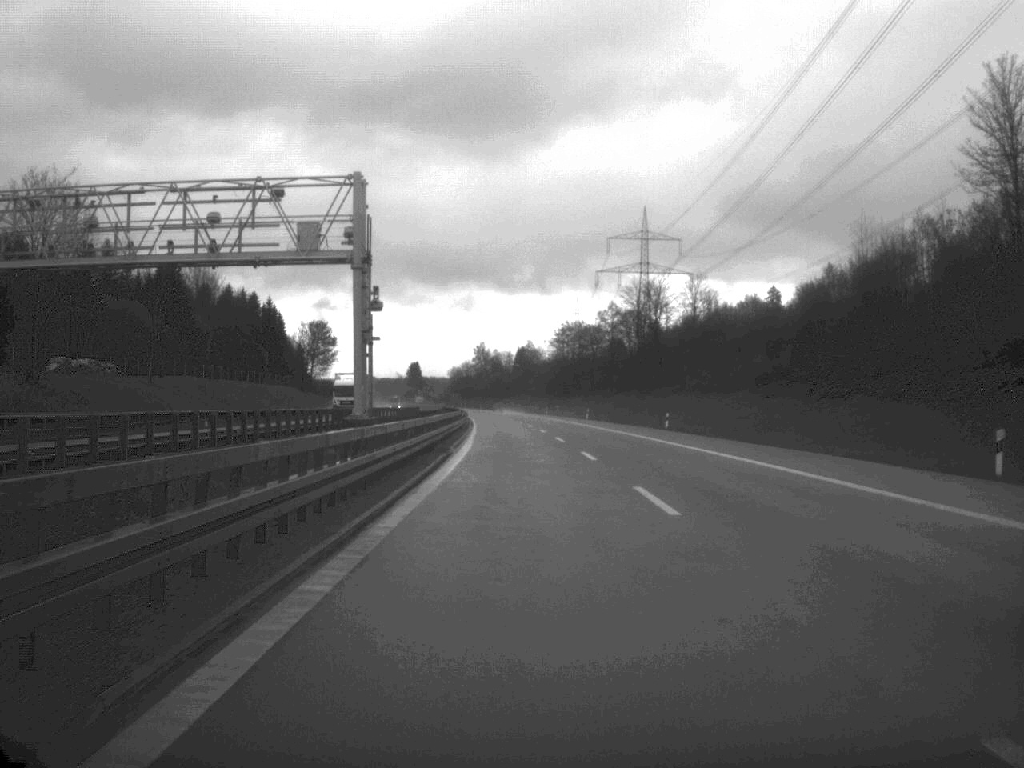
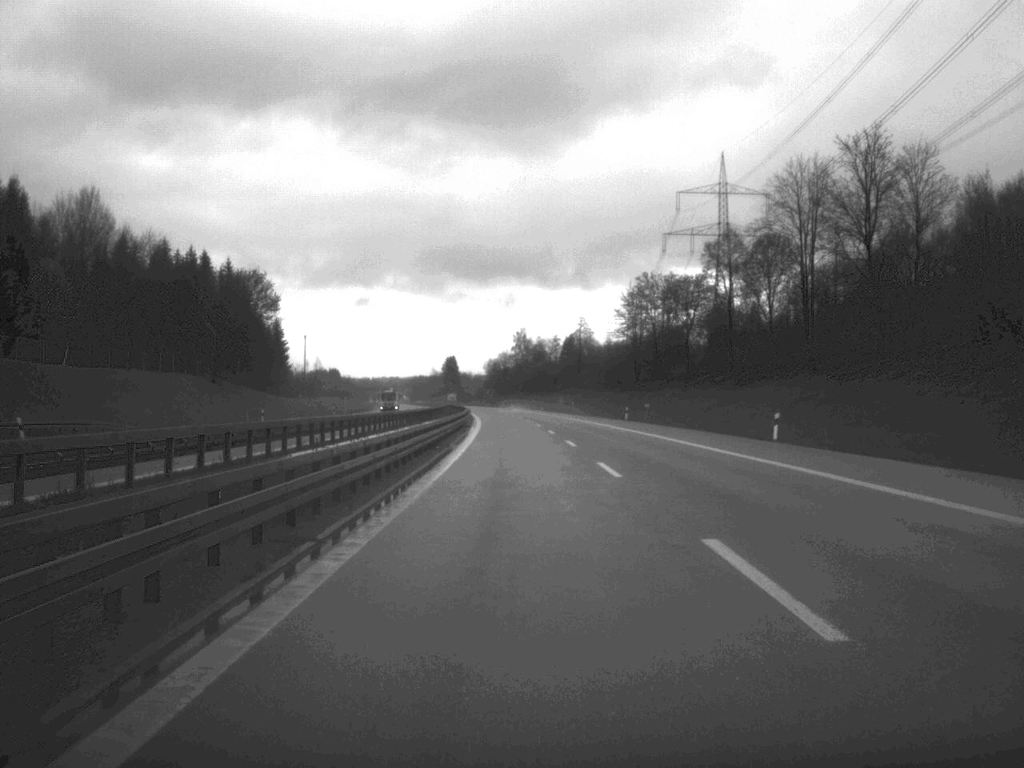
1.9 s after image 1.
(-1.4, +80.0) m; -2°
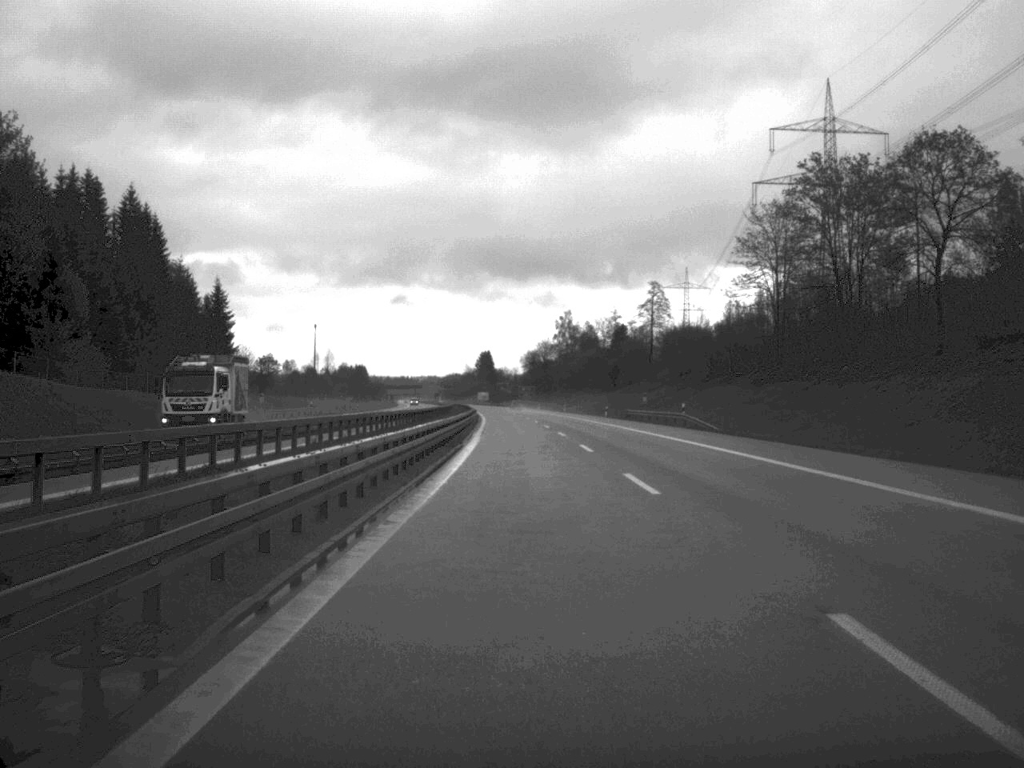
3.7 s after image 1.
(-1.2, +75.1) m; -2°
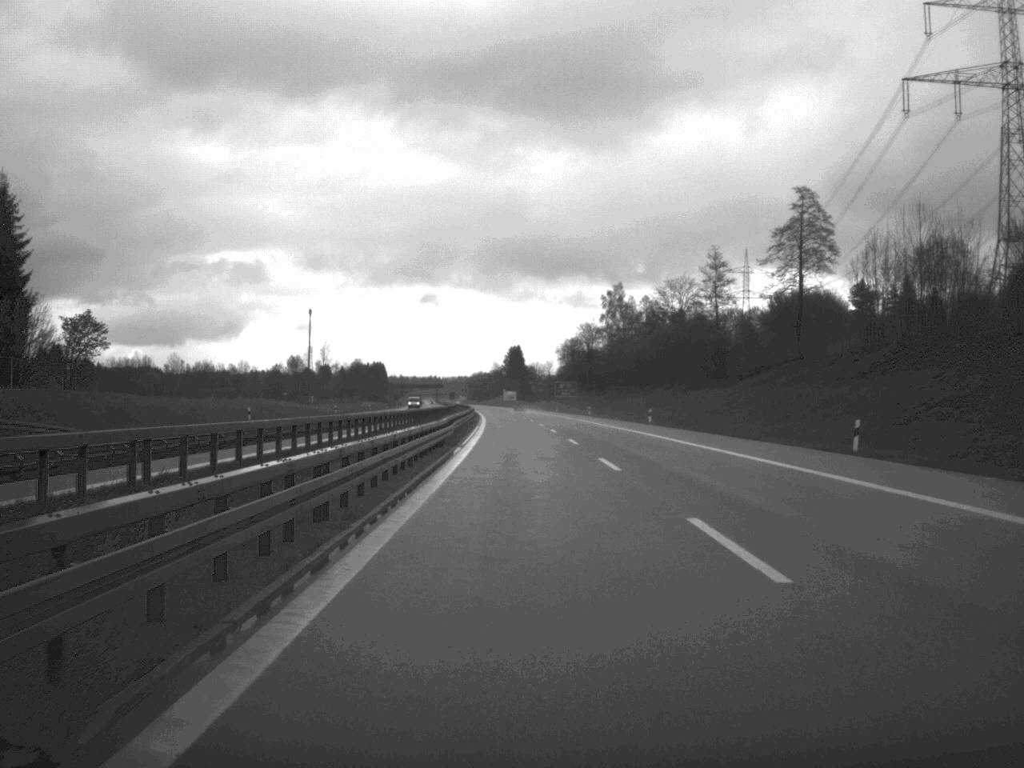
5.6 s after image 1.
(-1.1, +80.9) m; -2°
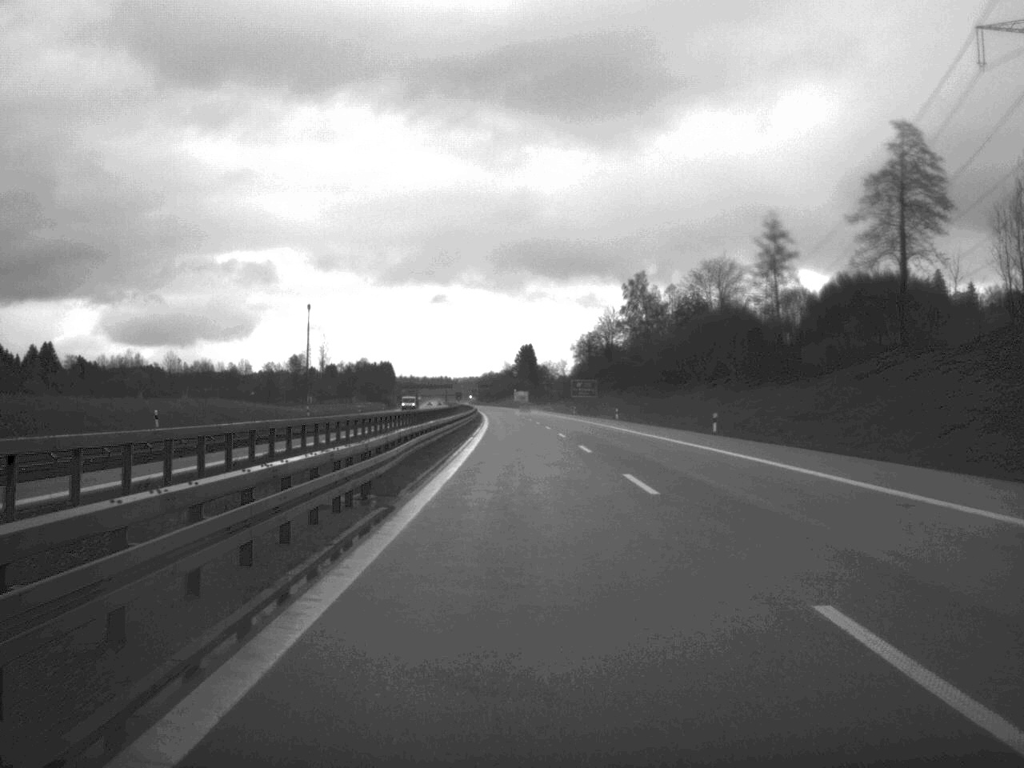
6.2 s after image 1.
(-0.1, +24.6) m; -1°
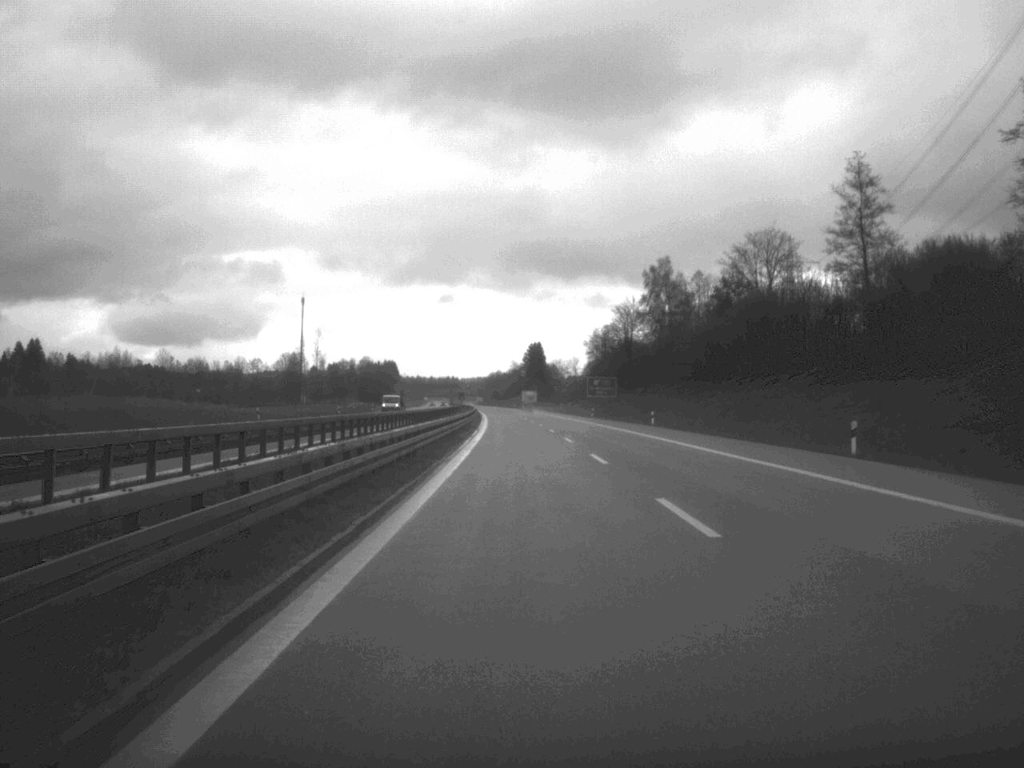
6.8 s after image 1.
(-0.1, +24.6) m; 0°
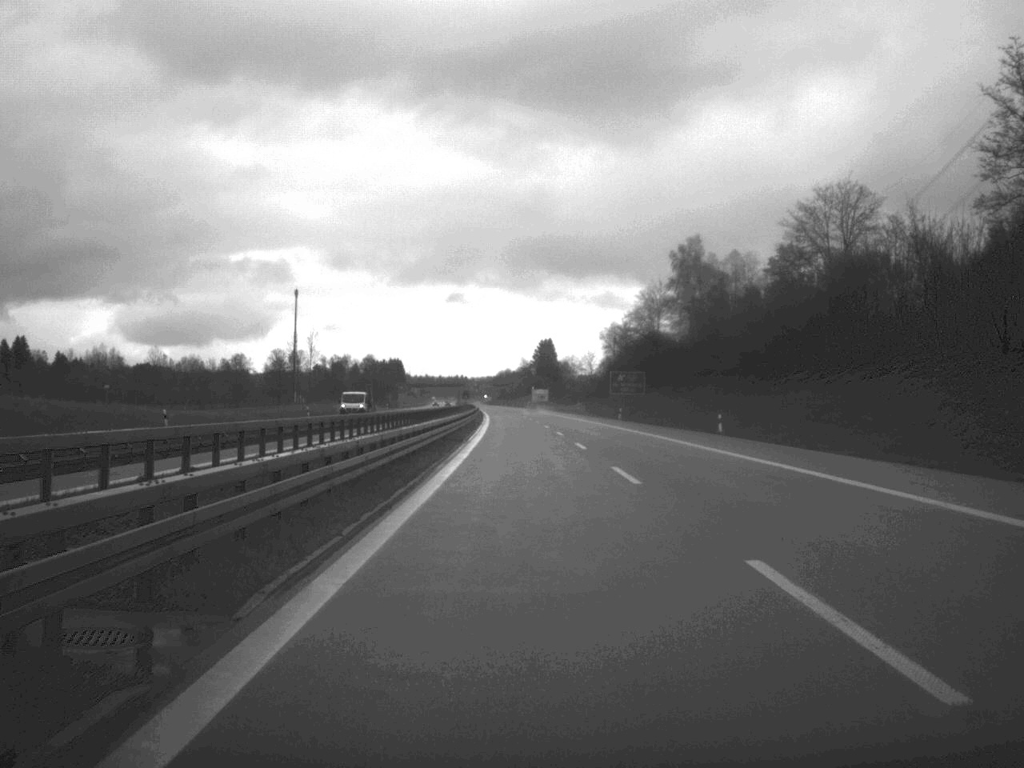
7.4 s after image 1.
(-0.1, +25.8) m; 0°
